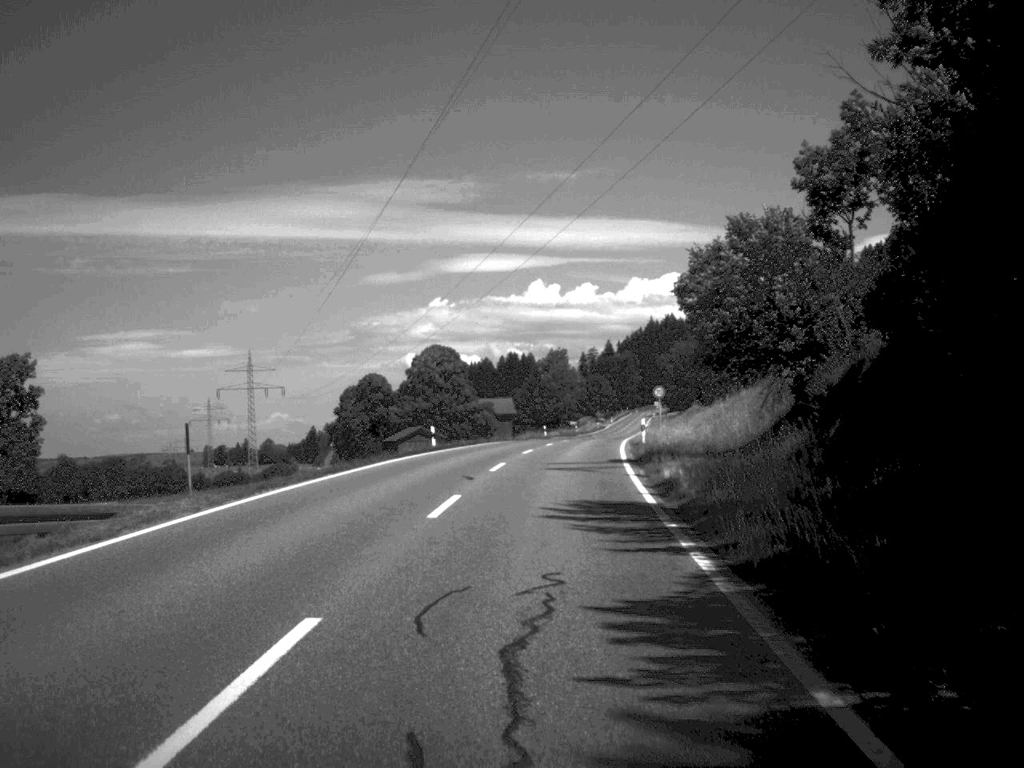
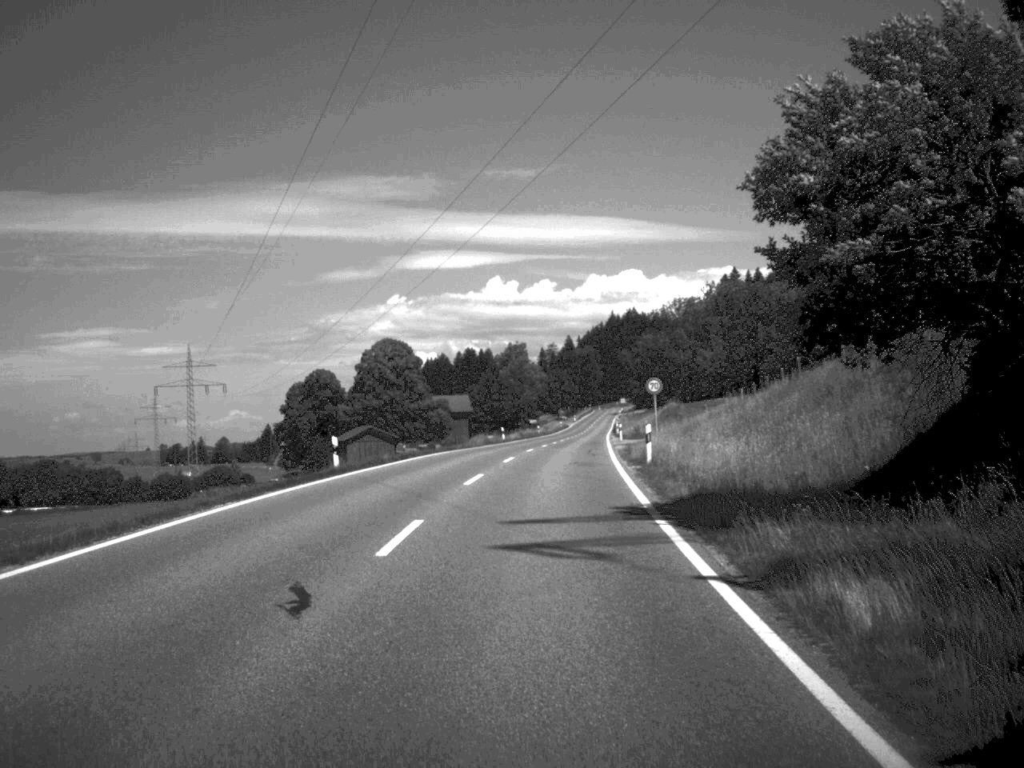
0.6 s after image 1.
(+0.3, +15.8) m; +2°
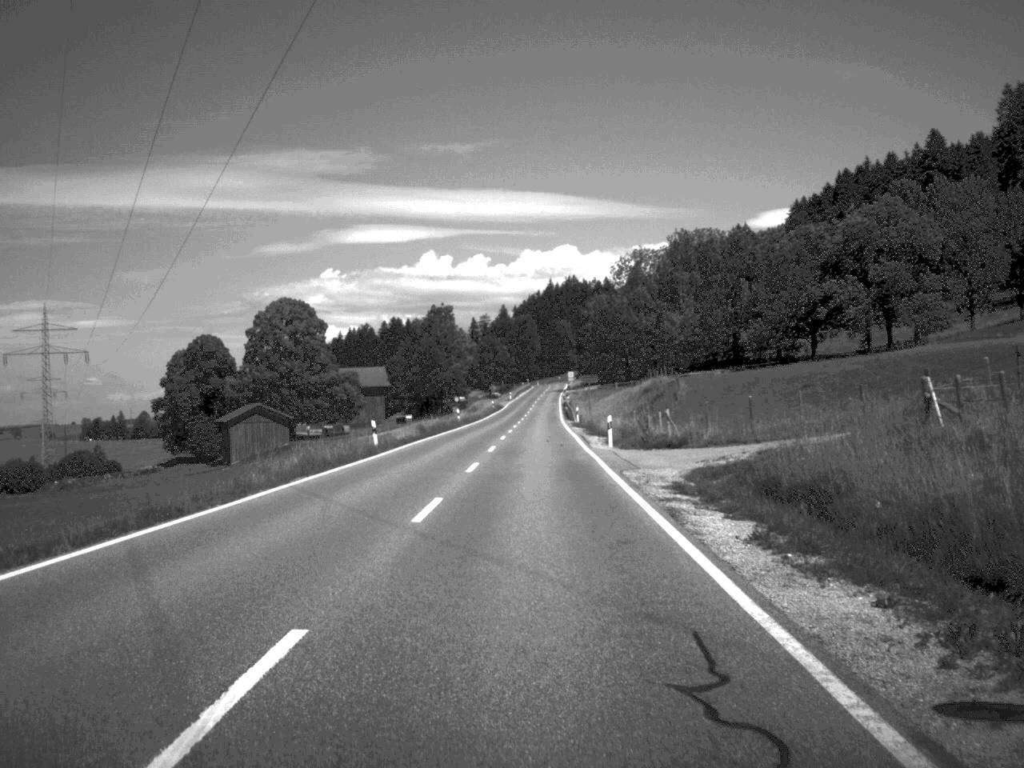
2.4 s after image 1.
(+1.2, +43.0) m; +3°
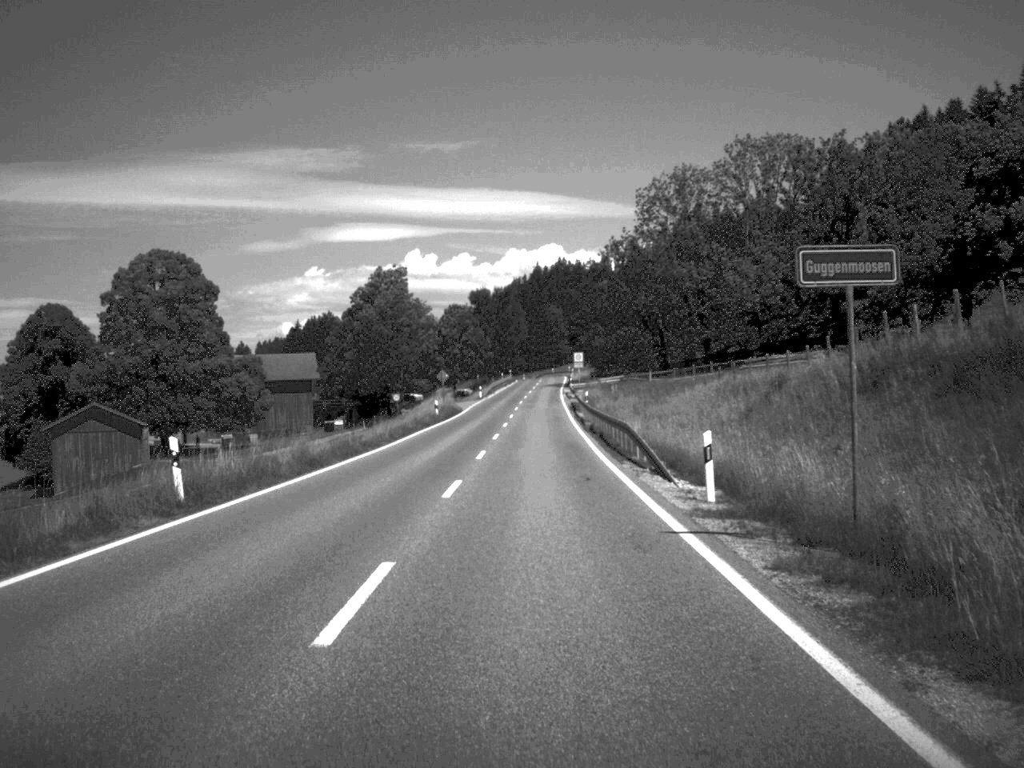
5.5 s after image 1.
(+0.3, +66.4) m; 0°
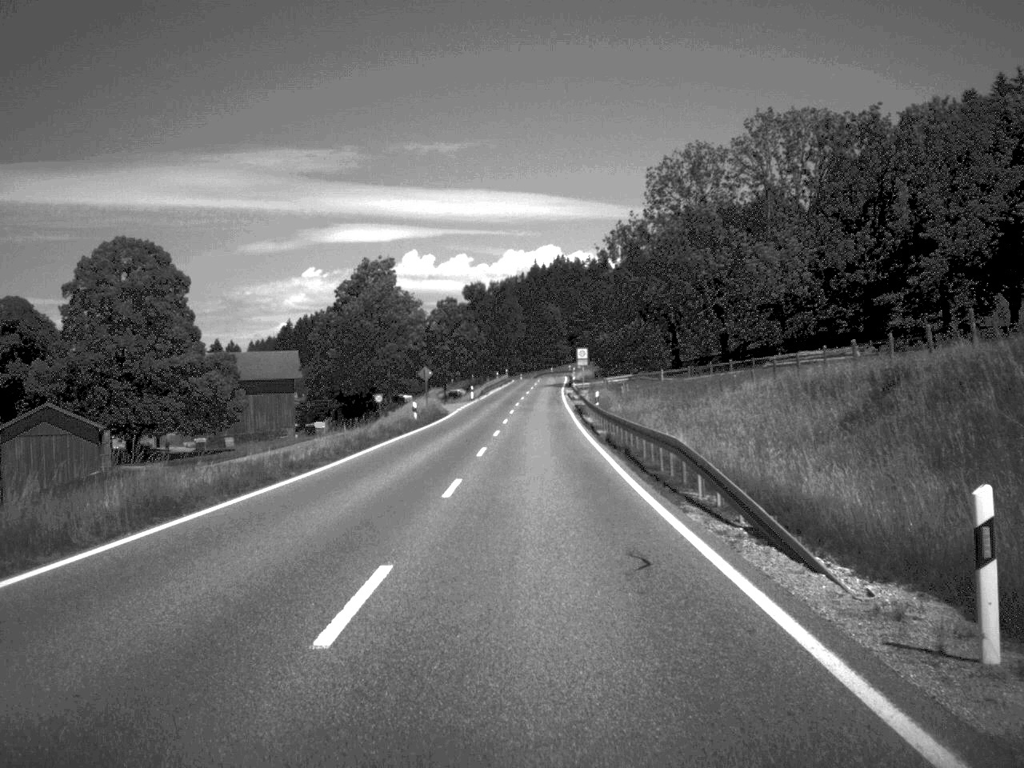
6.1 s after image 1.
(0.0, +11.8) m; 0°
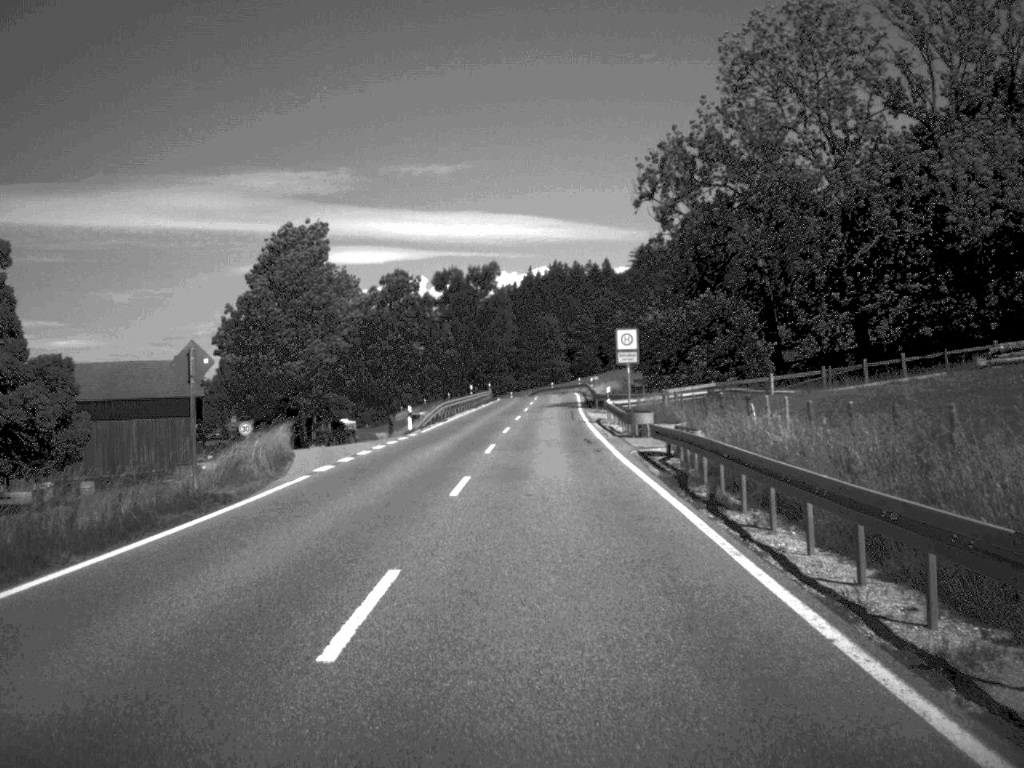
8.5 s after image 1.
(+0.1, +47.2) m; 0°
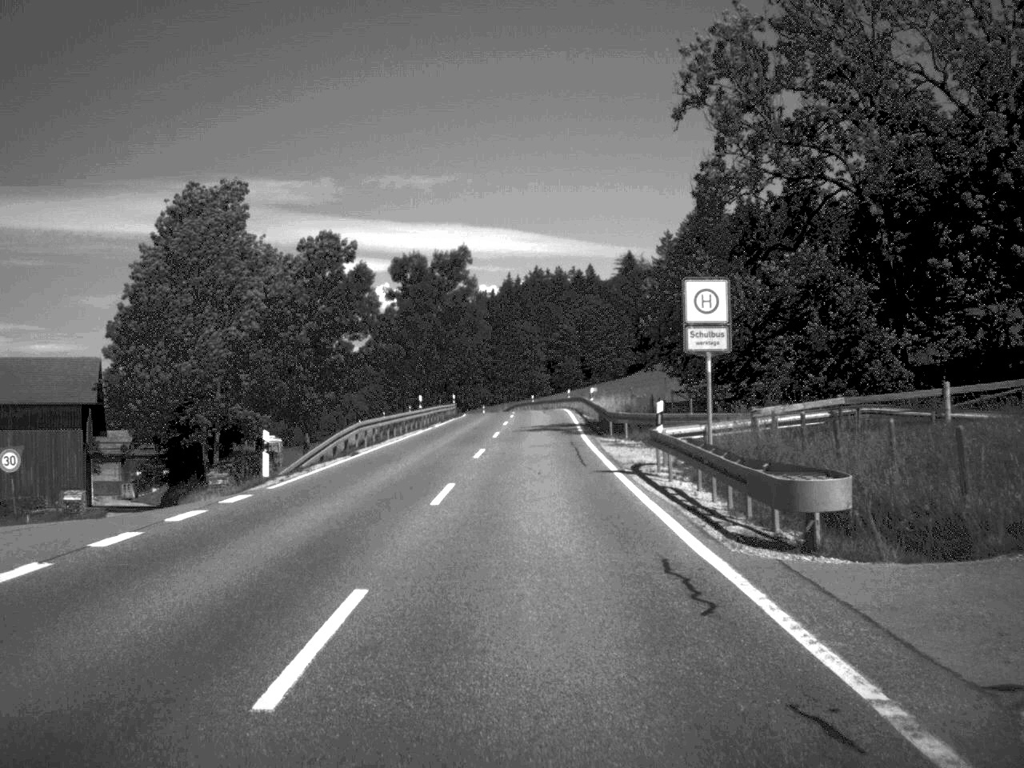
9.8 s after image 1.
(+0.2, +24.6) m; +1°
